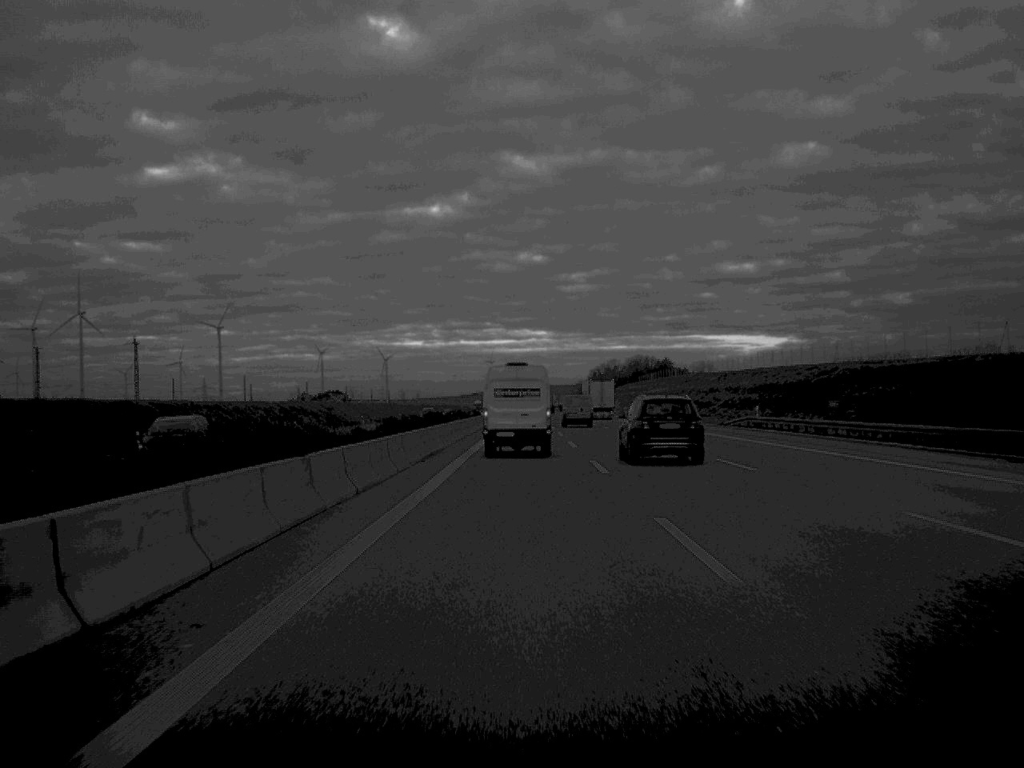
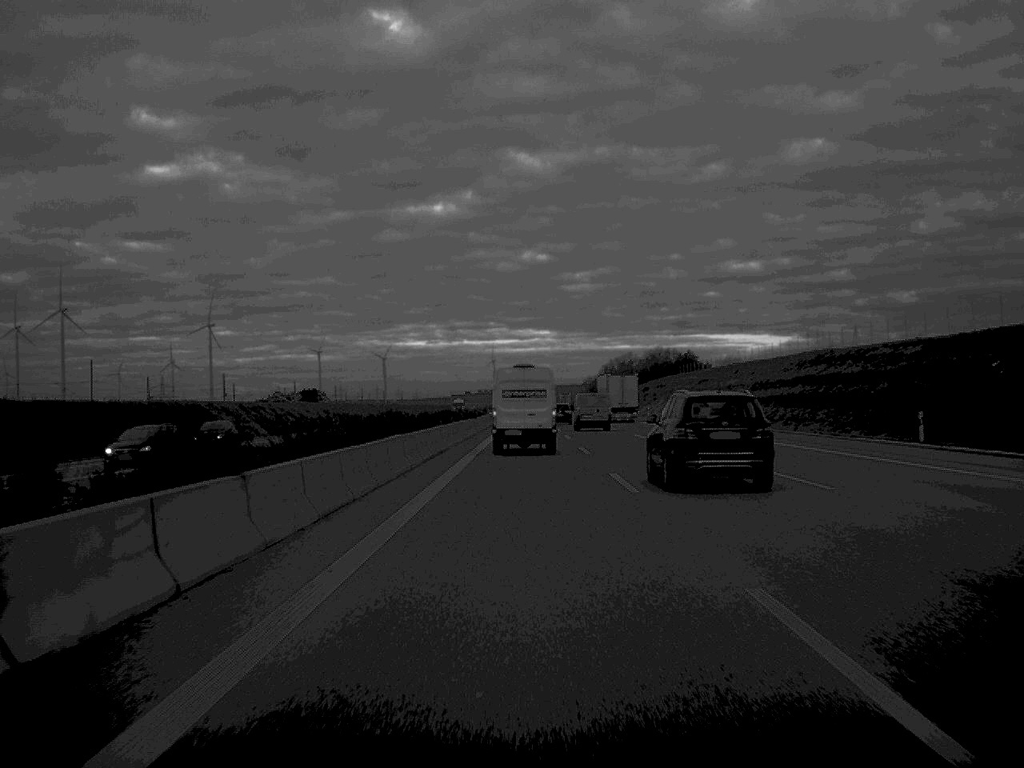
(-0.1, +79.1) m; 0°
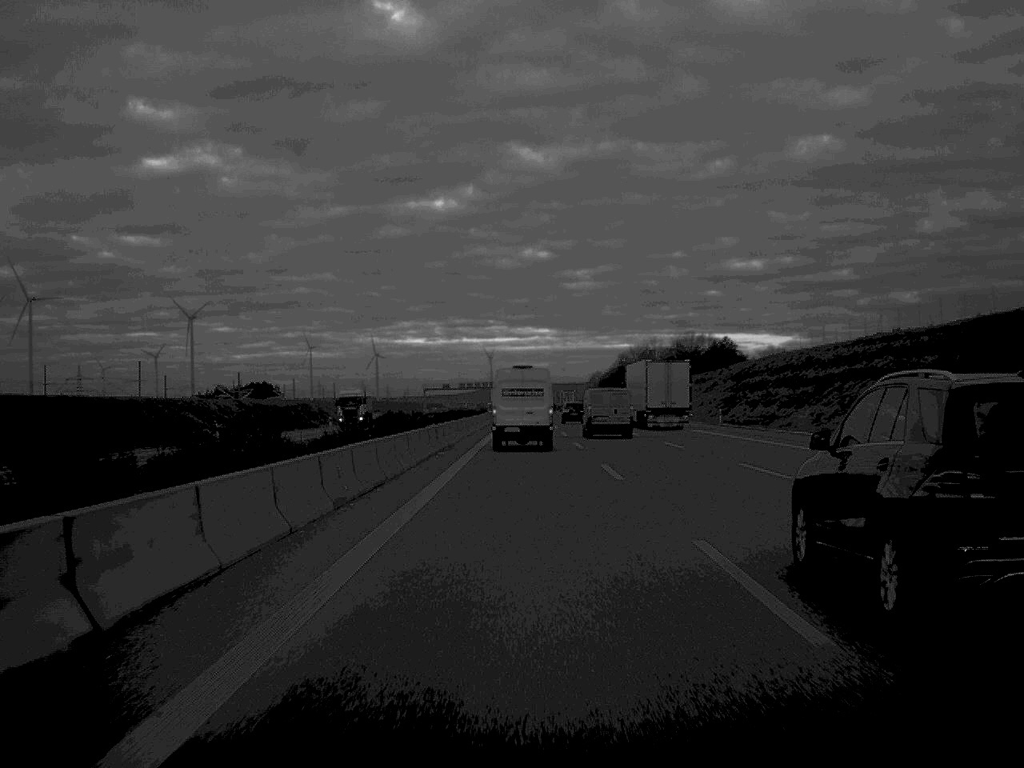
(+0.1, +103.3) m; 0°
